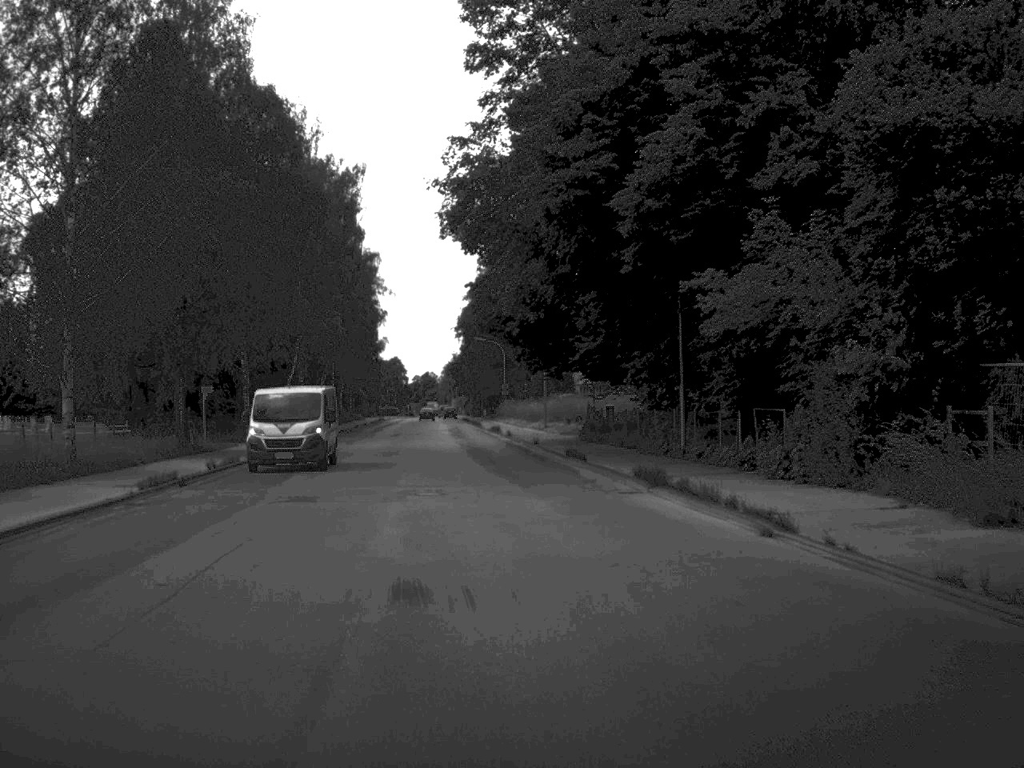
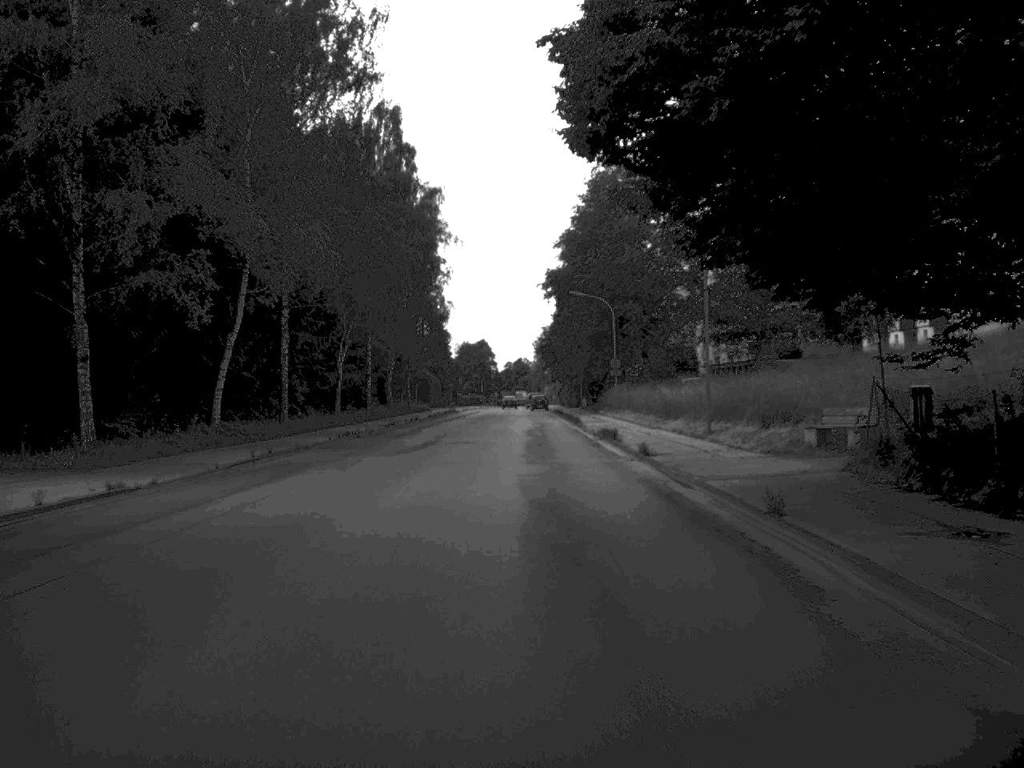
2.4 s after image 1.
(-1.3, +34.2) m; -4°
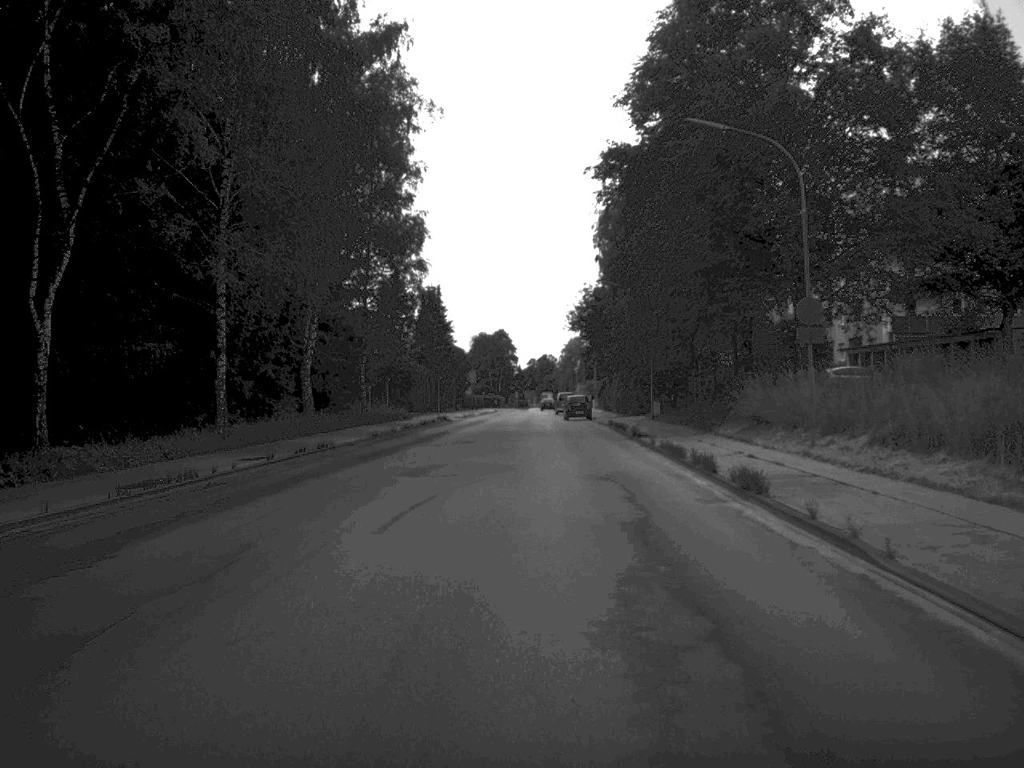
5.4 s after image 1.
(-0.4, +44.9) m; -1°
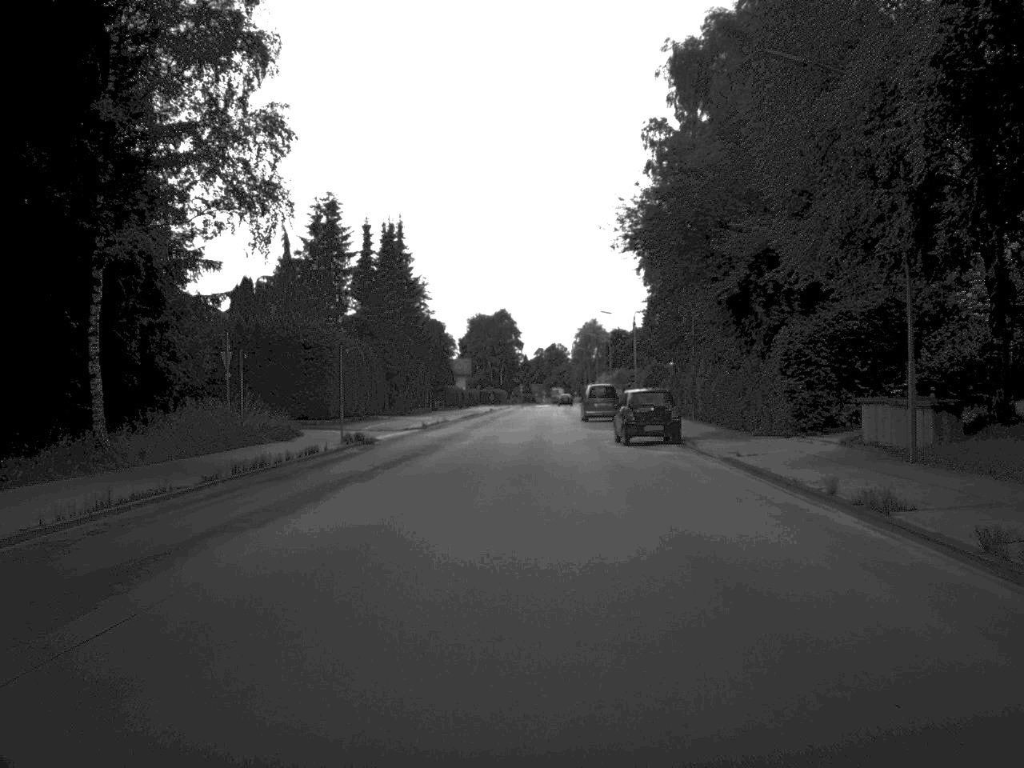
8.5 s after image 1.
(-0.1, +43.2) m; -1°
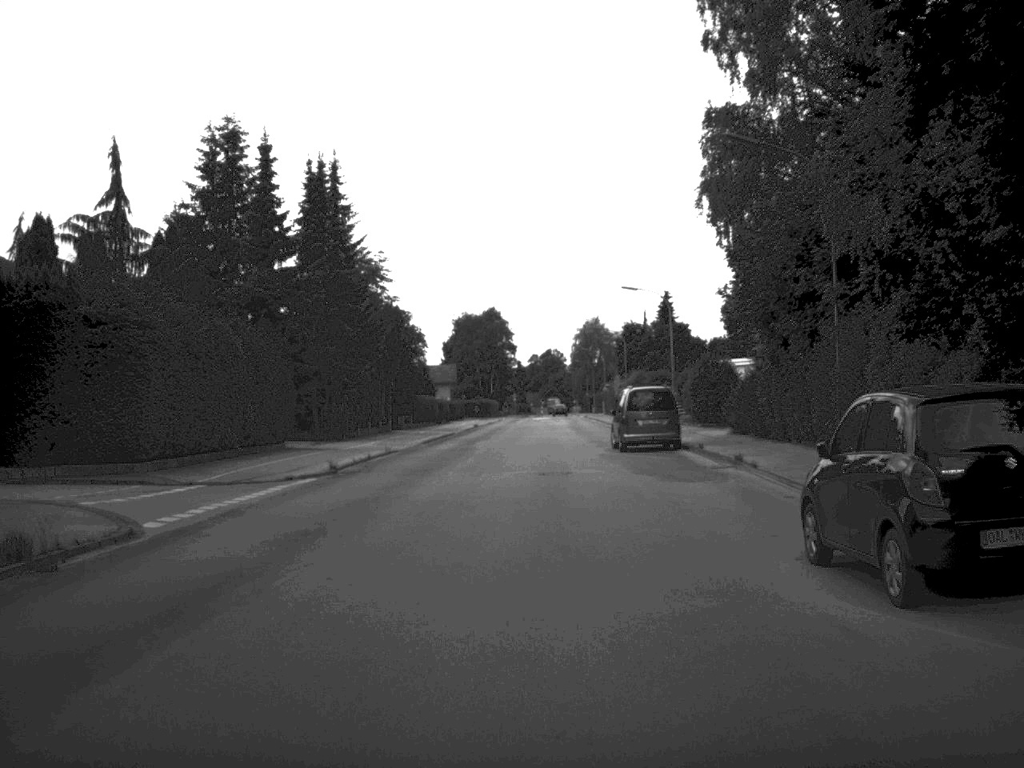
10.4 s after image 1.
(0.0, +25.7) m; 0°
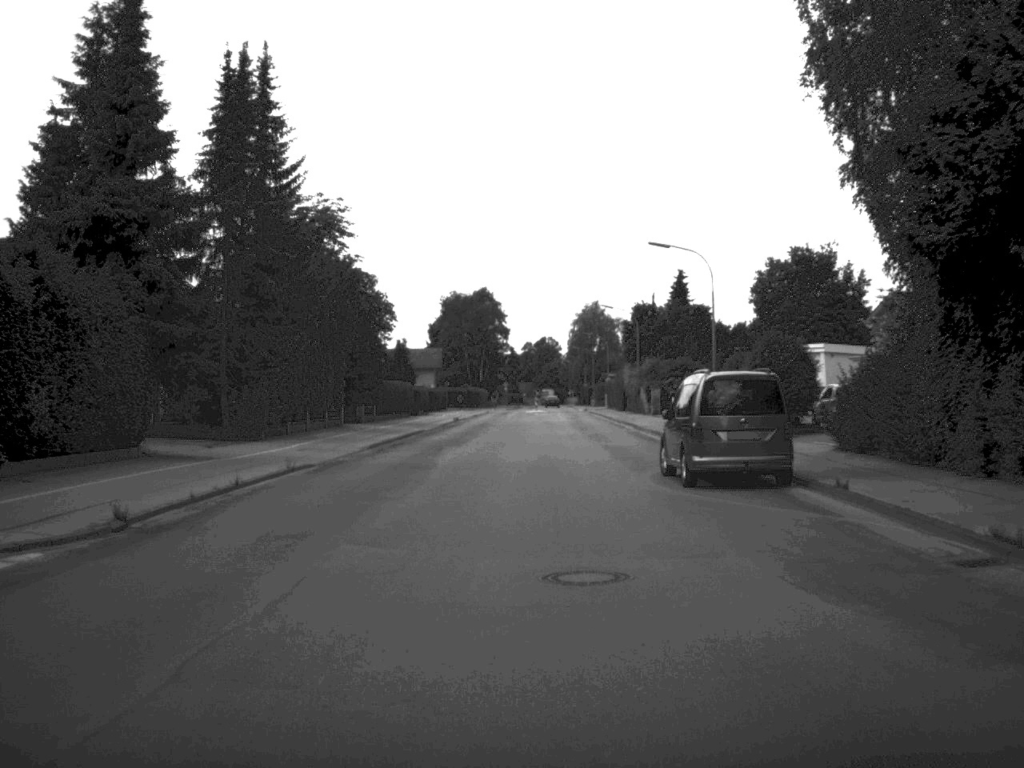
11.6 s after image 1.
(0.0, +15.9) m; 0°
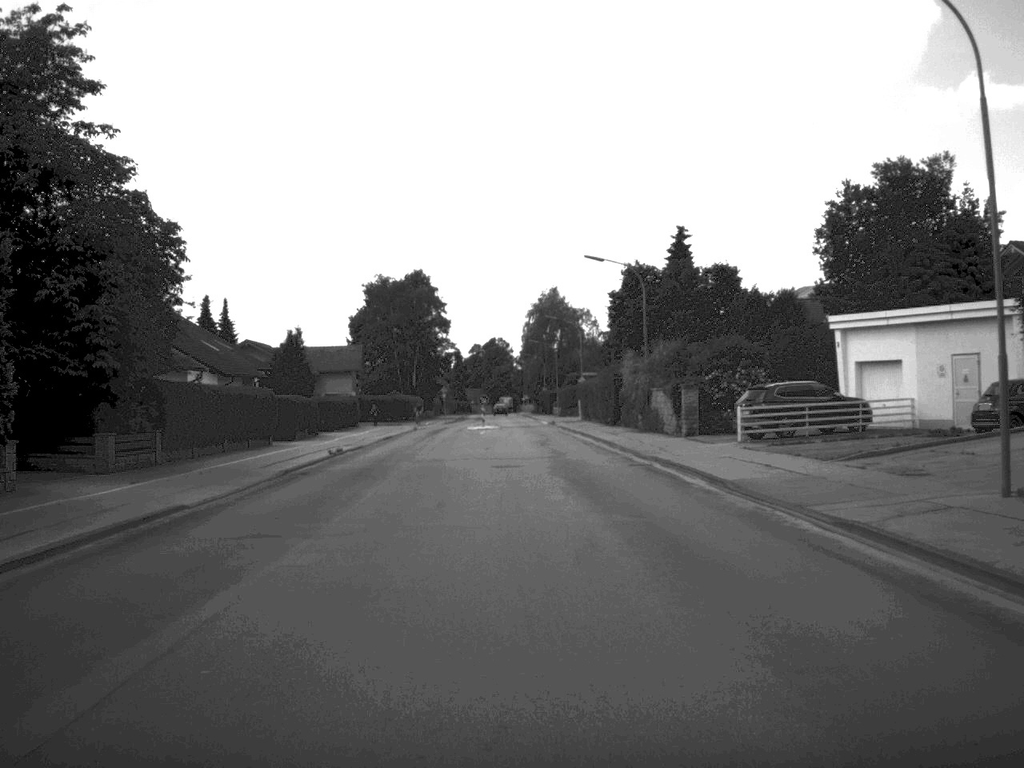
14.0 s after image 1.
(+0.4, +32.7) m; +2°
